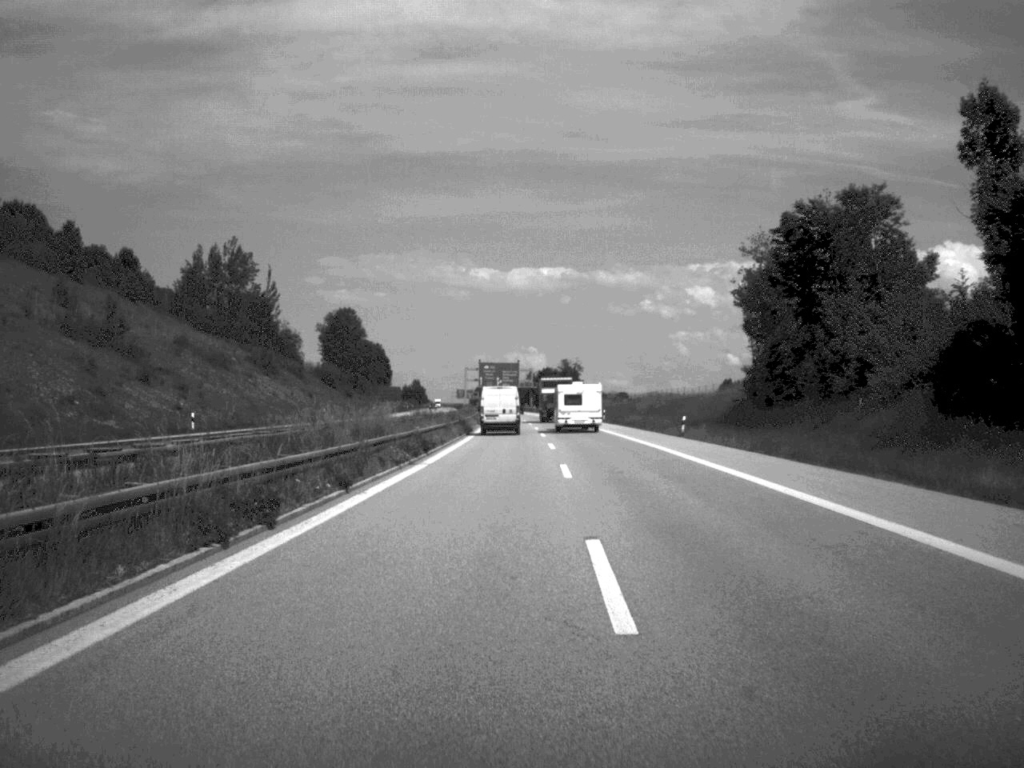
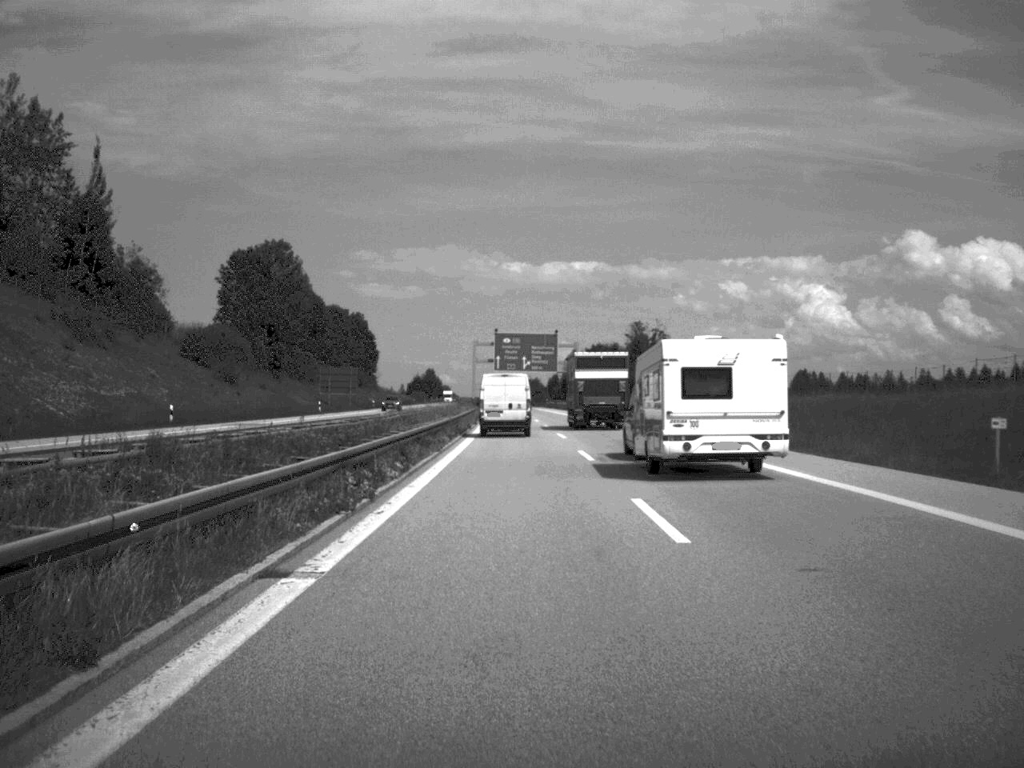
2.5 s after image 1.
(-1.3, +101.9) m; -1°
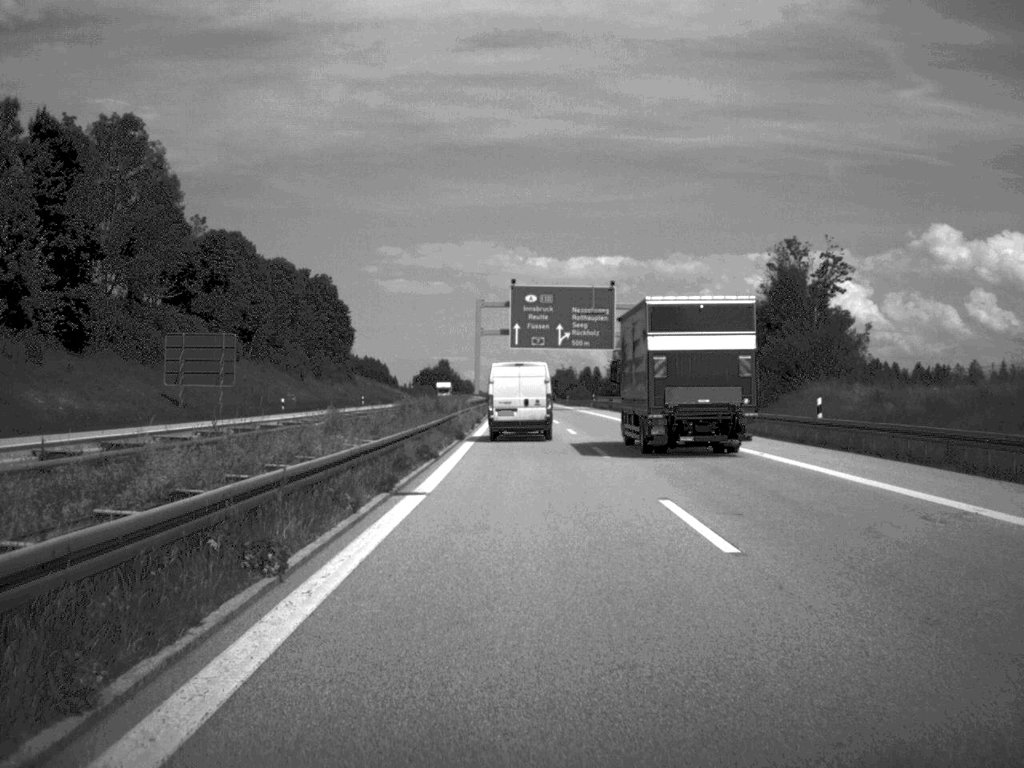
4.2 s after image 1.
(-0.9, +71.9) m; -1°
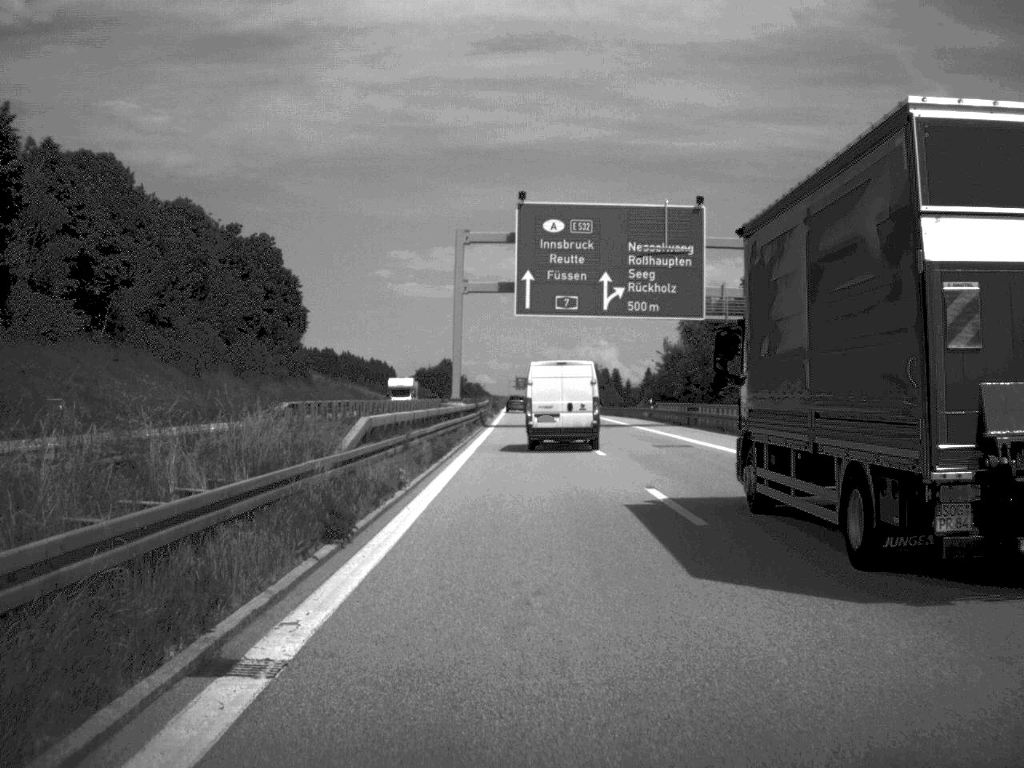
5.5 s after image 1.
(-0.3, +49.8) m; -1°
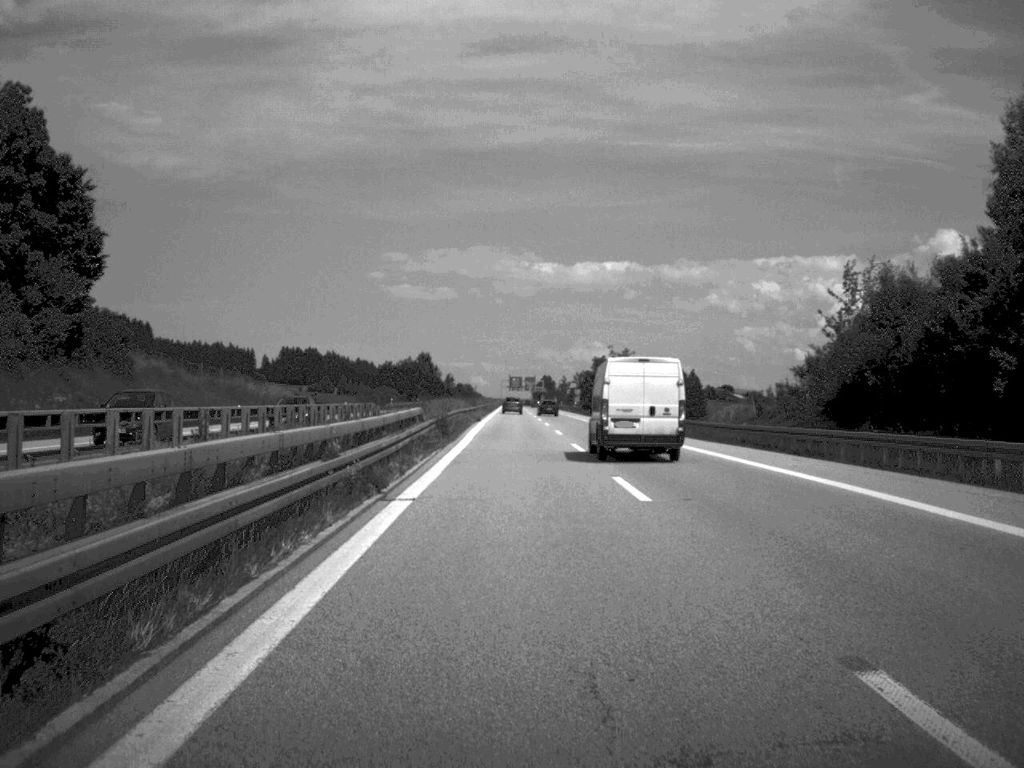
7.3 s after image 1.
(0.0, +67.0) m; 0°
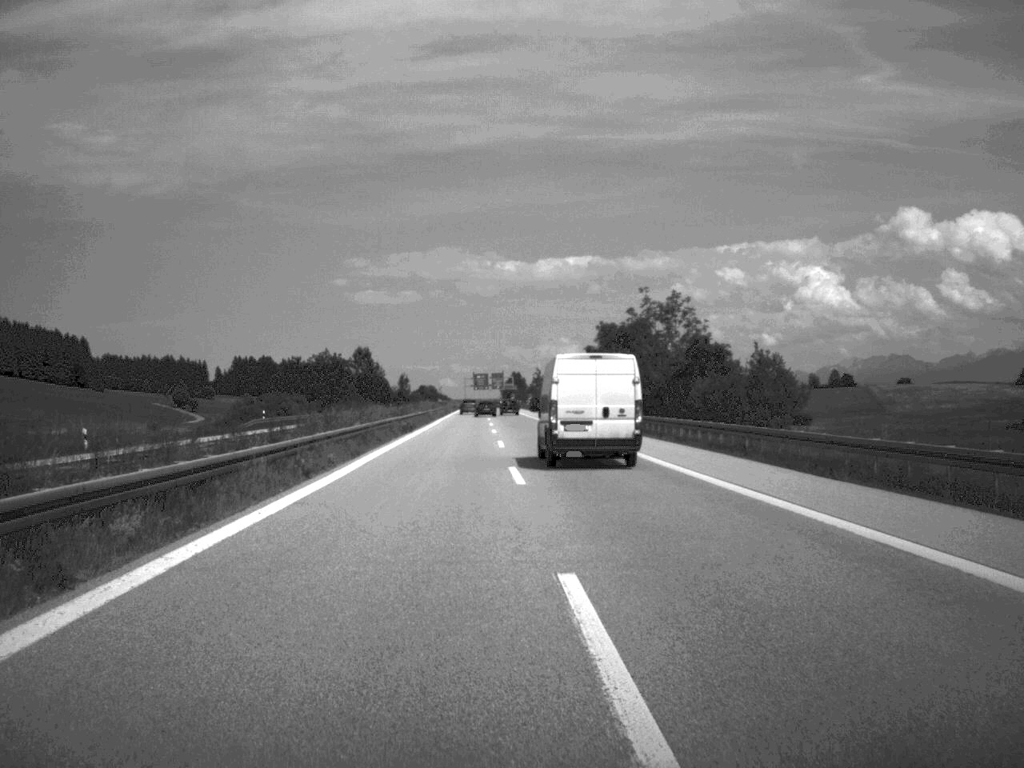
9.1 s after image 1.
(+0.7, +66.7) m; +1°
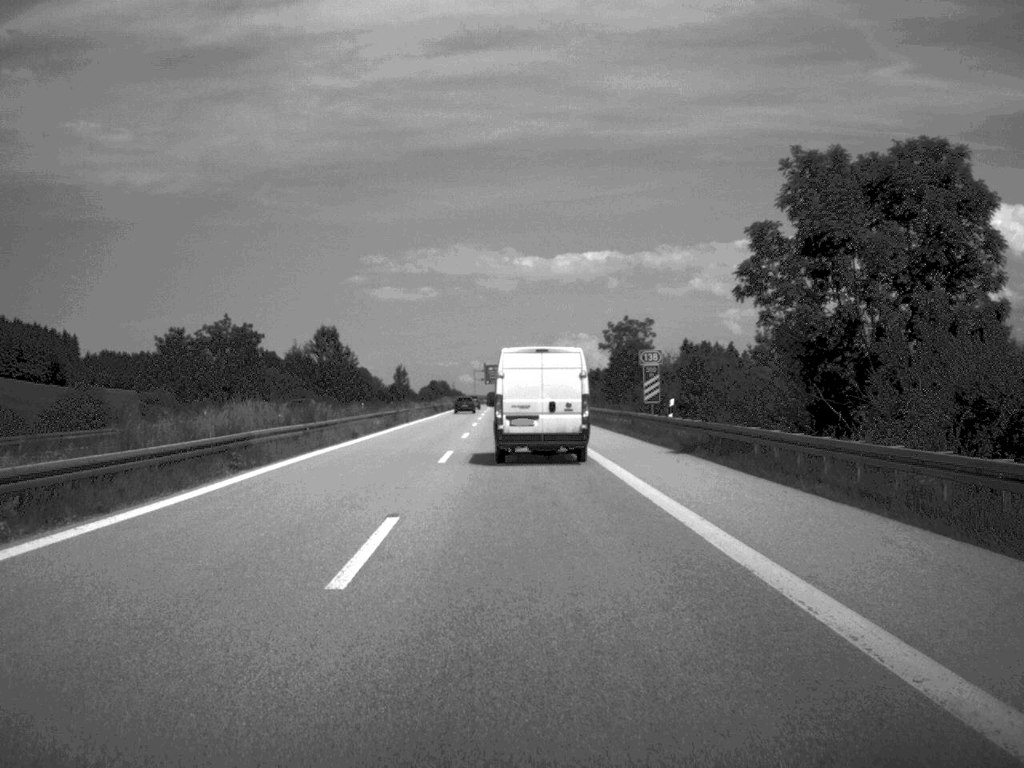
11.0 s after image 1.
(-0.4, +65.3) m; -1°
